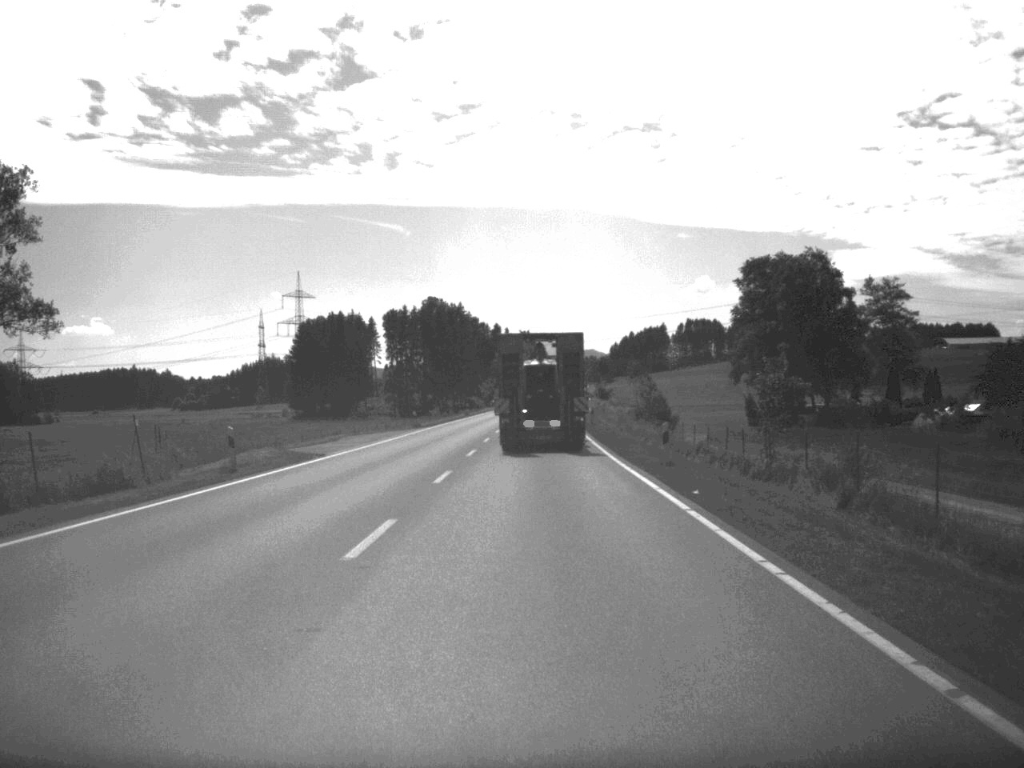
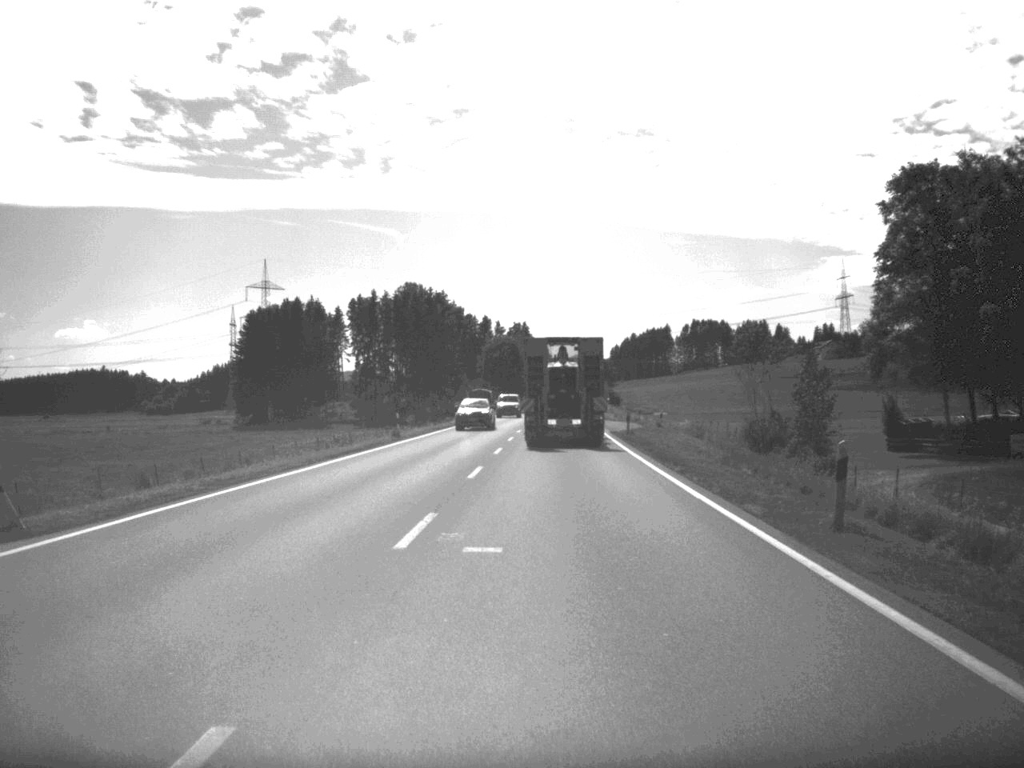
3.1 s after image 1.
(-0.1, +58.1) m; 0°
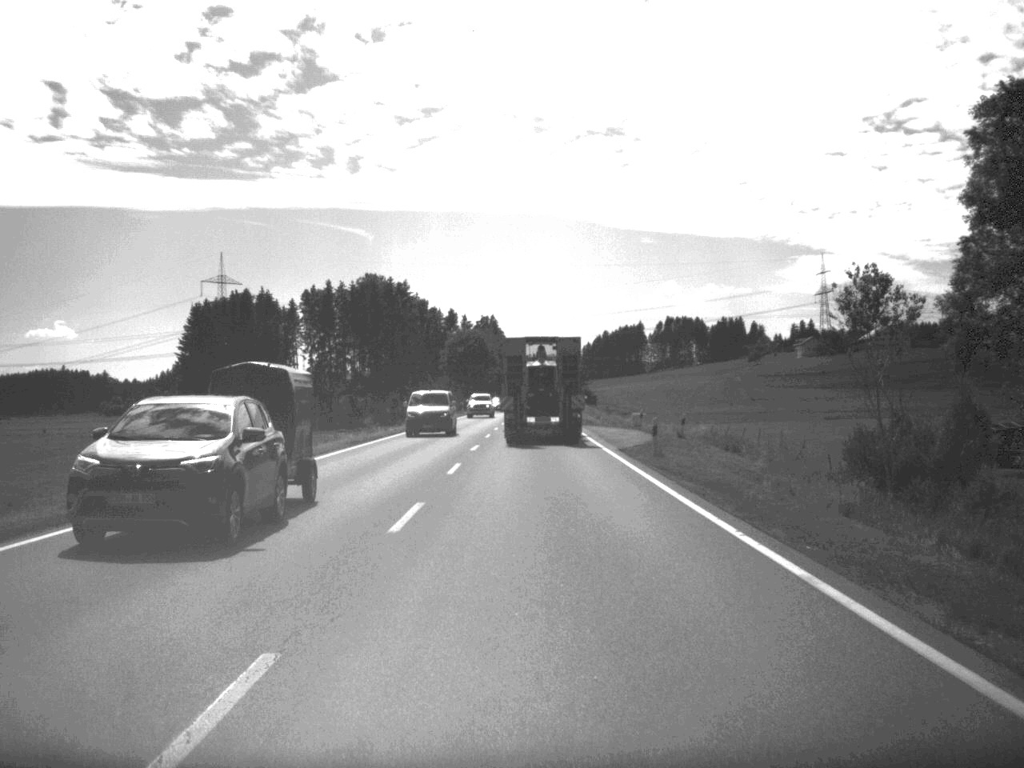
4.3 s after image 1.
(+0.3, +22.0) m; +1°
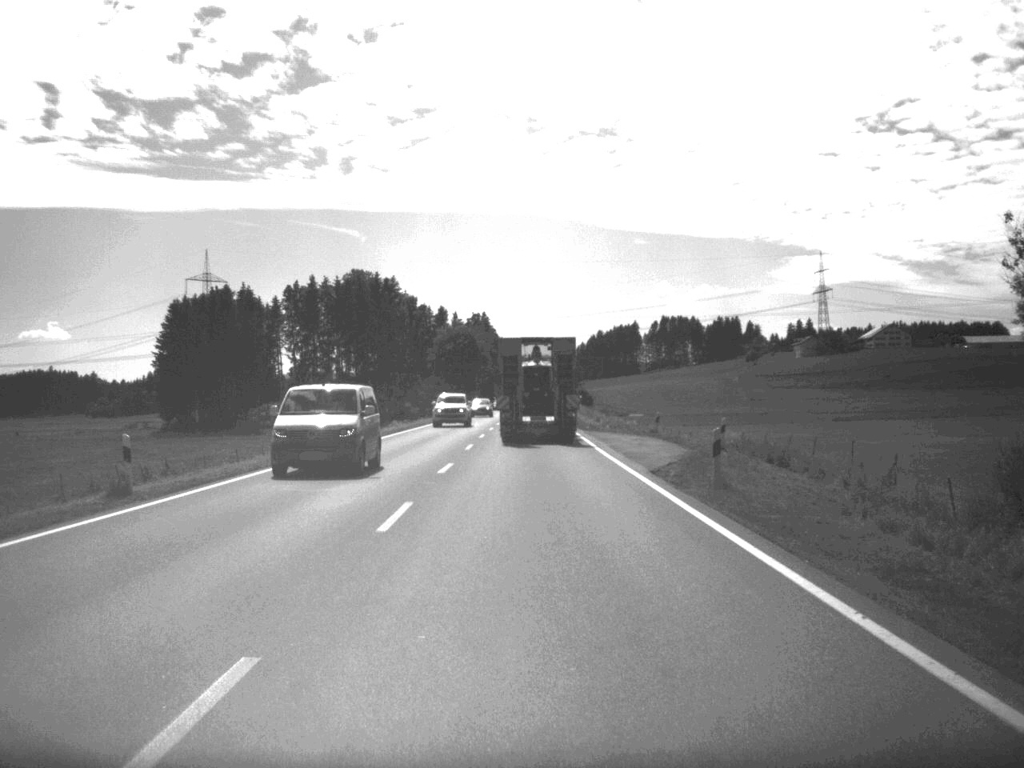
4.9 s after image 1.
(0.0, +11.5) m; 0°
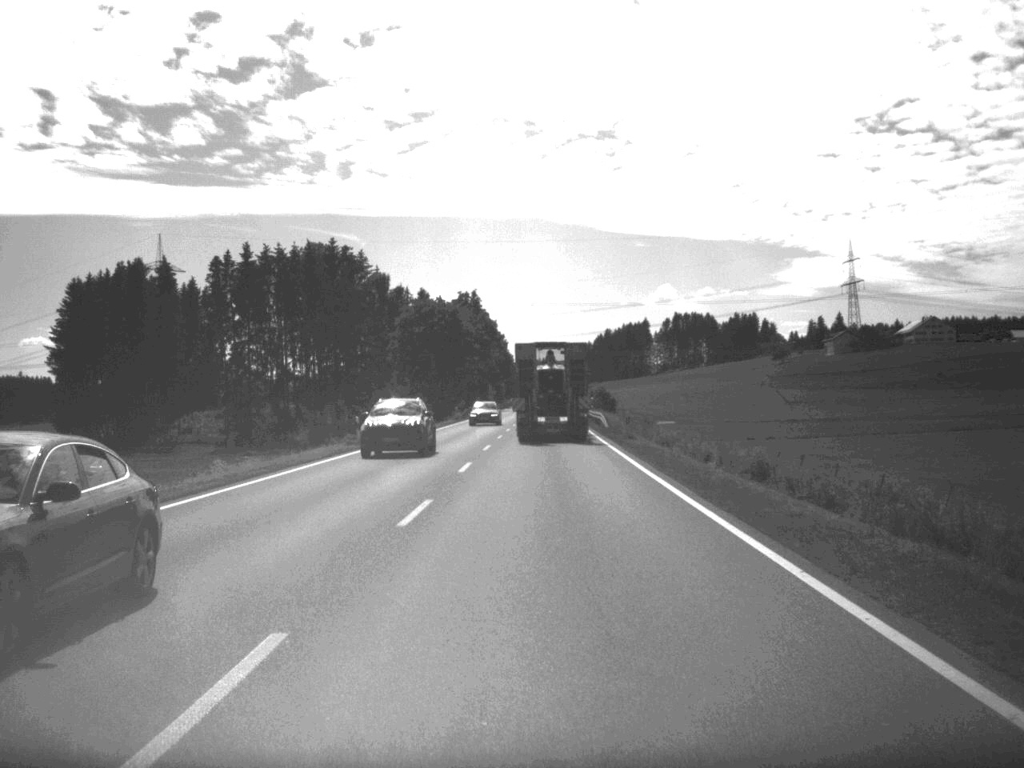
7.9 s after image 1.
(-0.2, +57.9) m; 0°
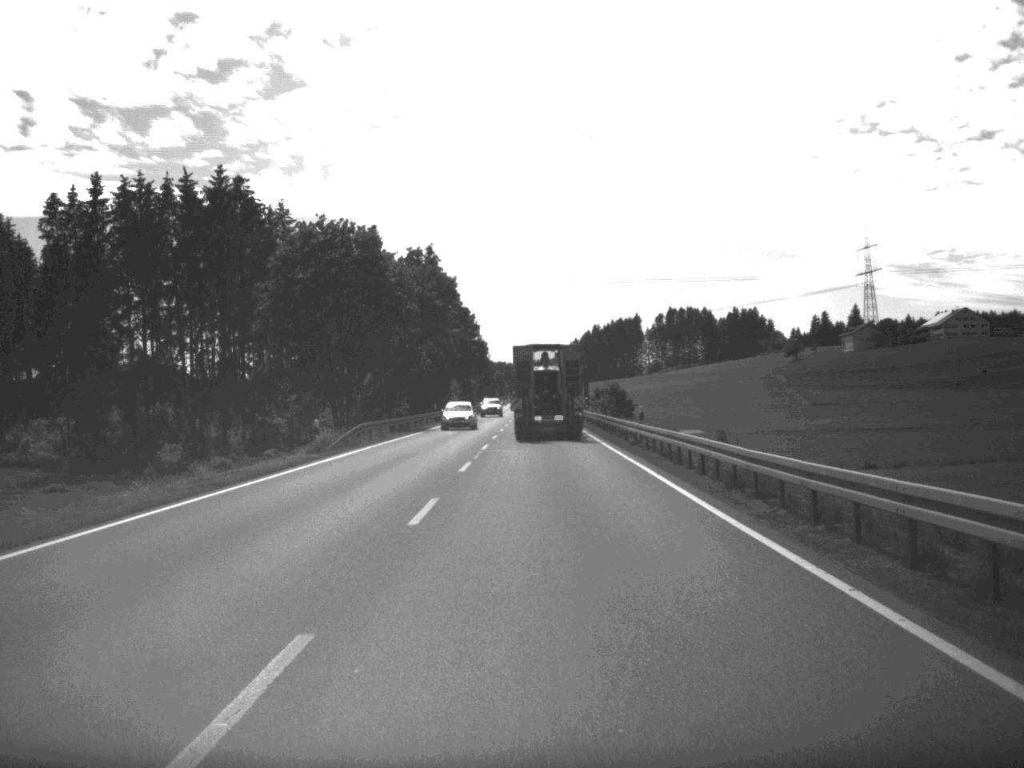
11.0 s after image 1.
(+0.3, +59.0) m; +1°
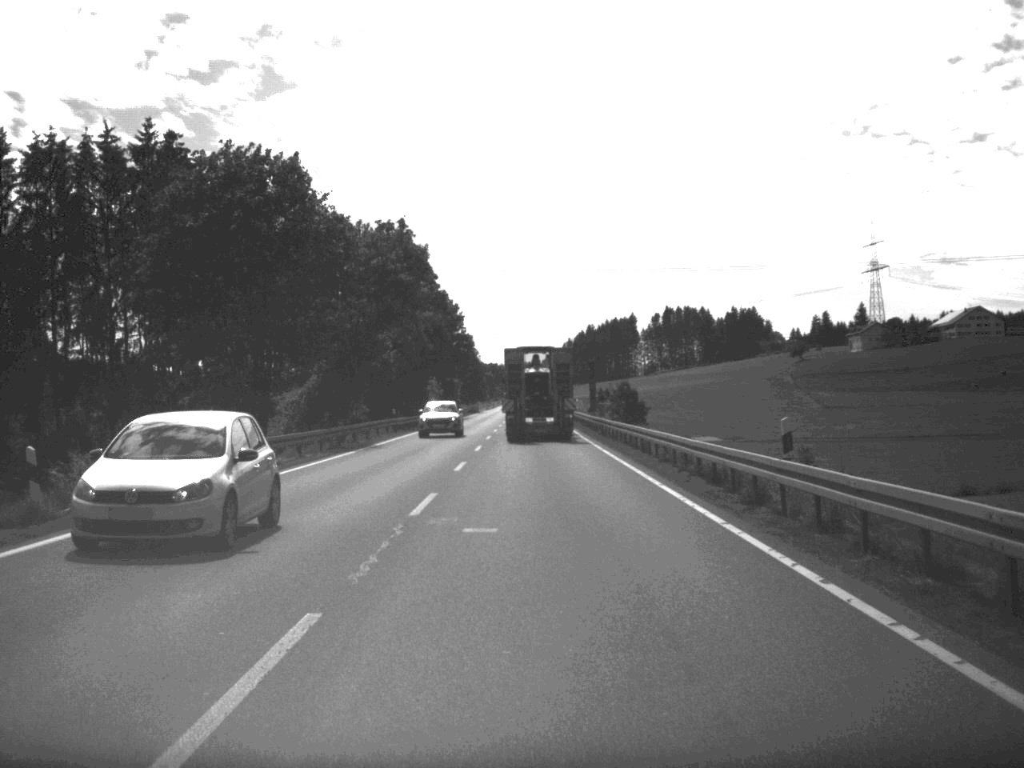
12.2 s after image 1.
(+0.1, +22.3) m; 0°
